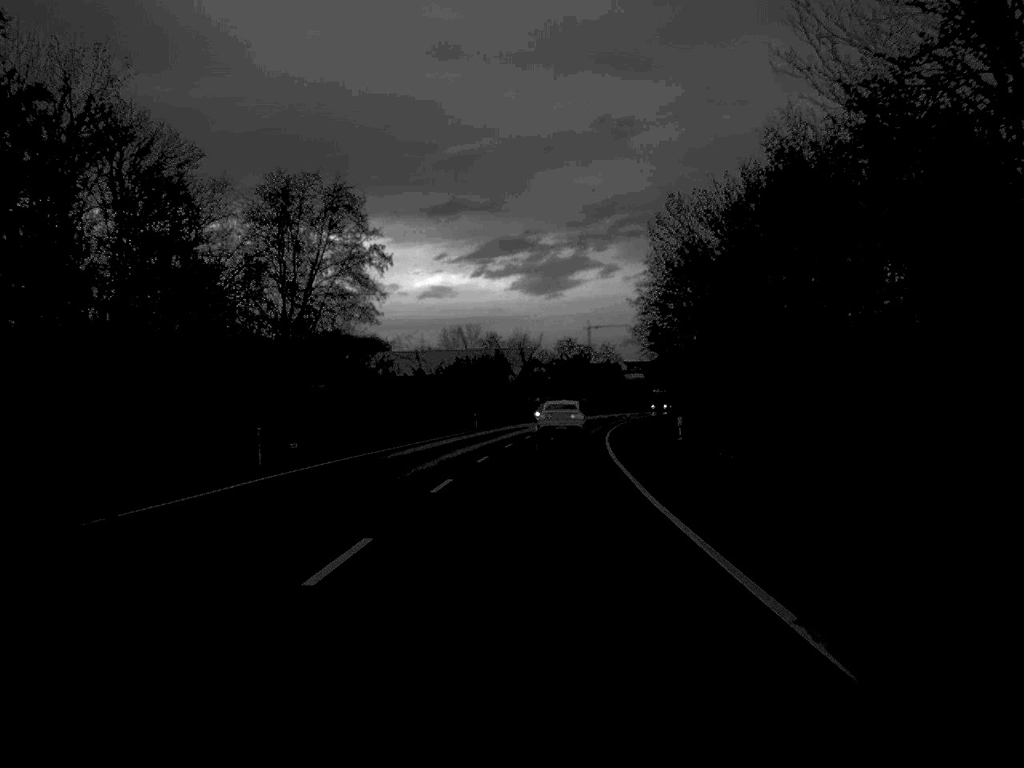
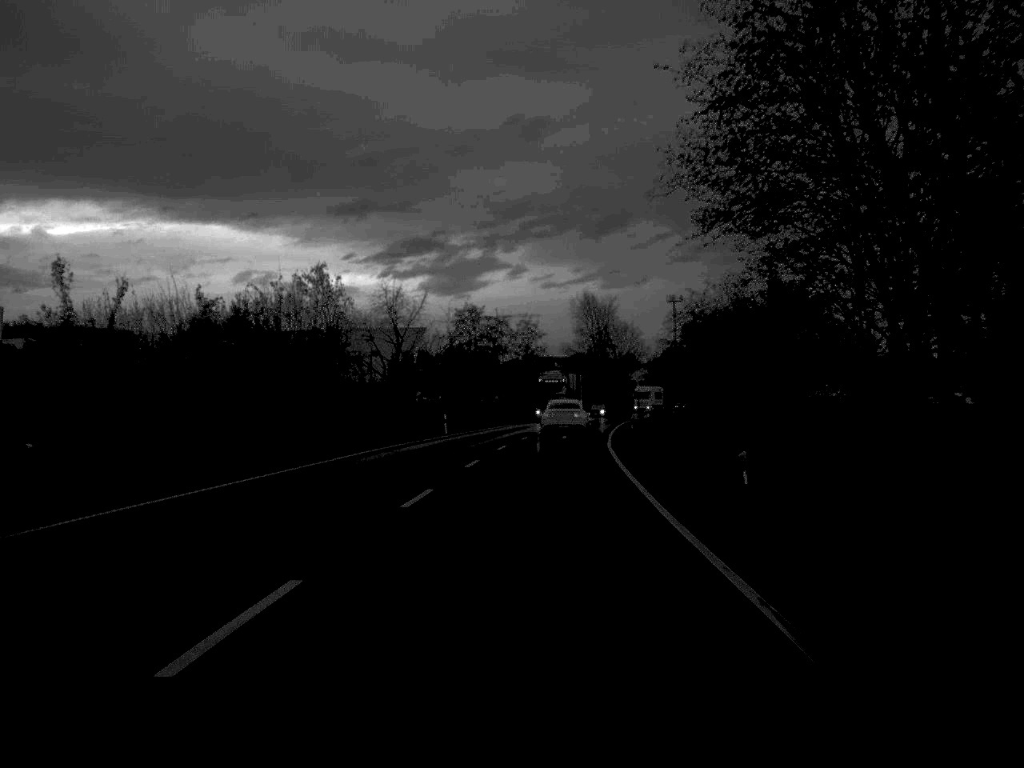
(+2.4, +63.8) m; +4°
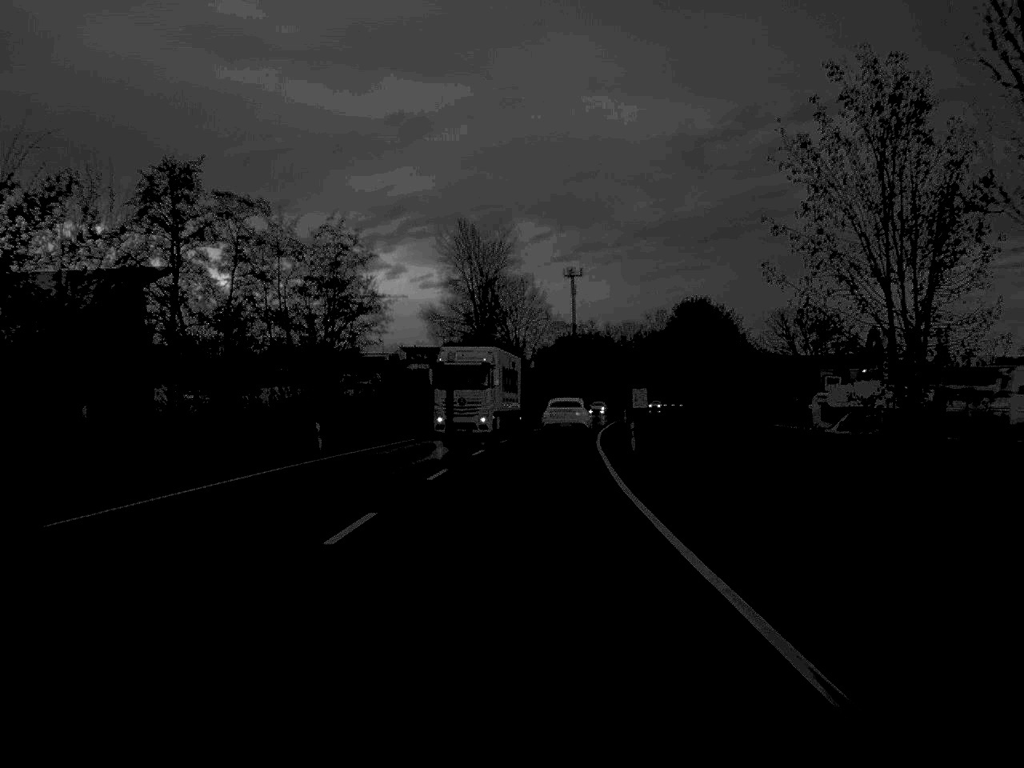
(+3.7, +77.0) m; +6°
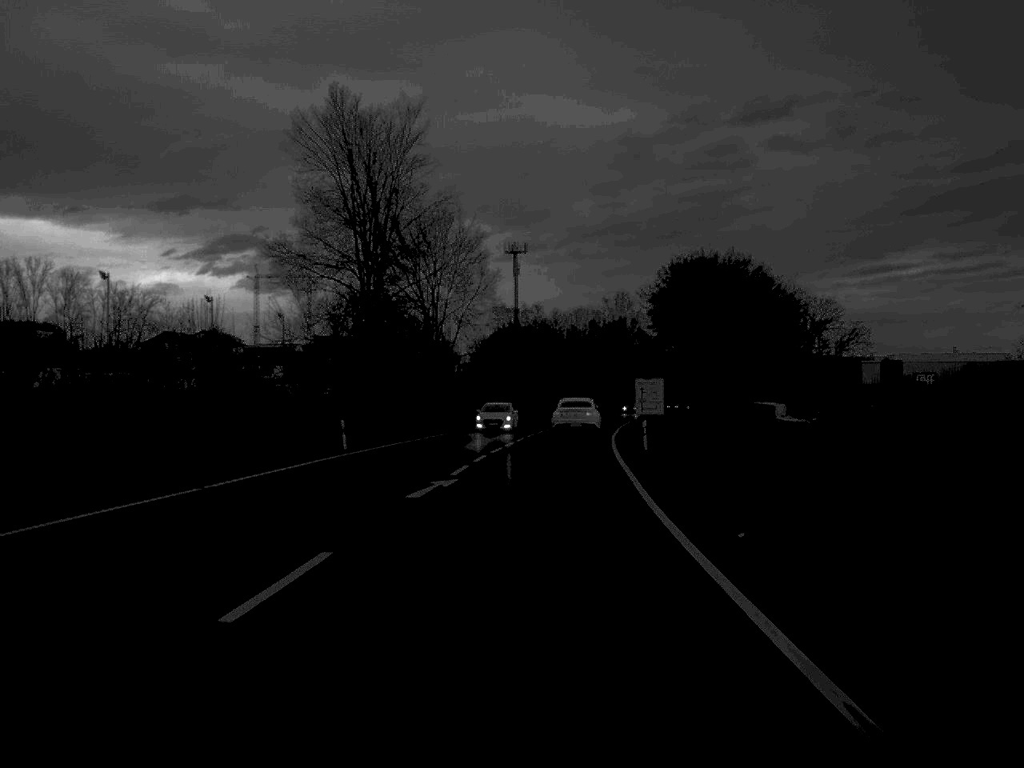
(+1.2, +49.0) m; +3°
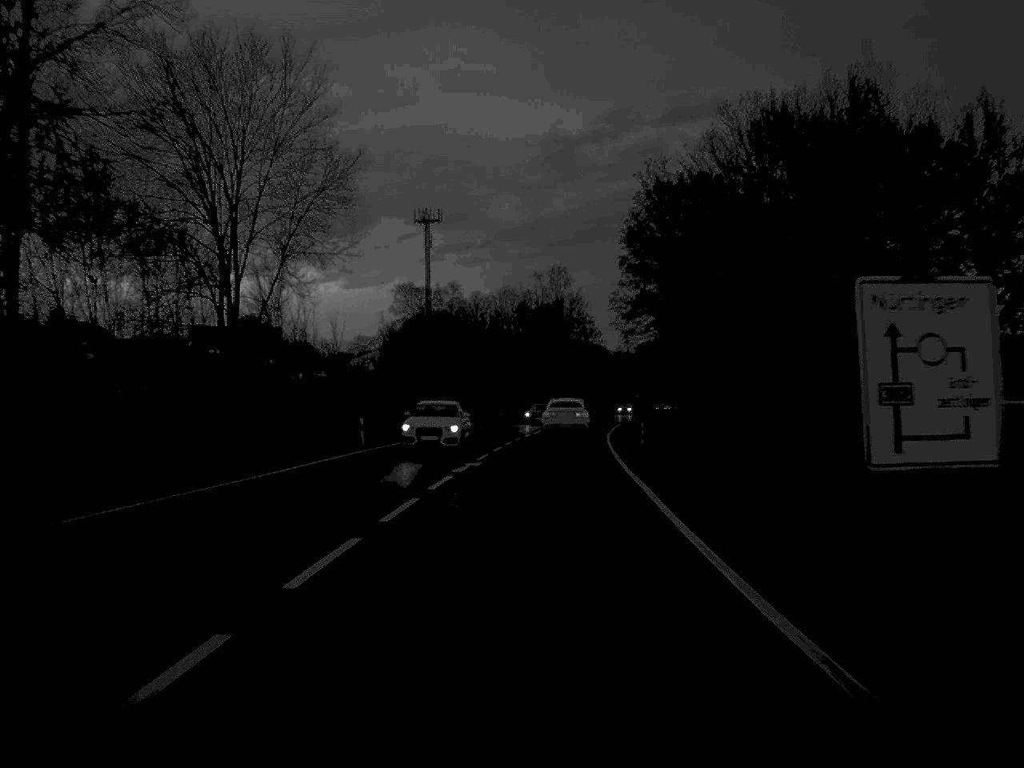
(+1.4, +46.0) m; +3°
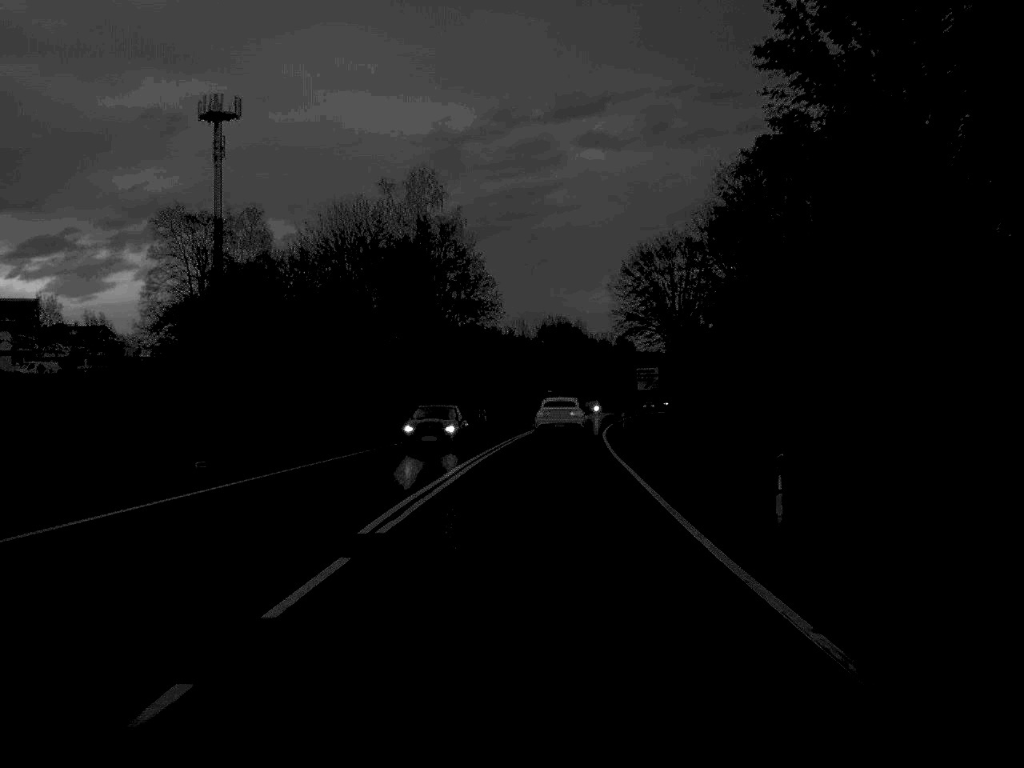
(+3.6, +78.8) m; +5°
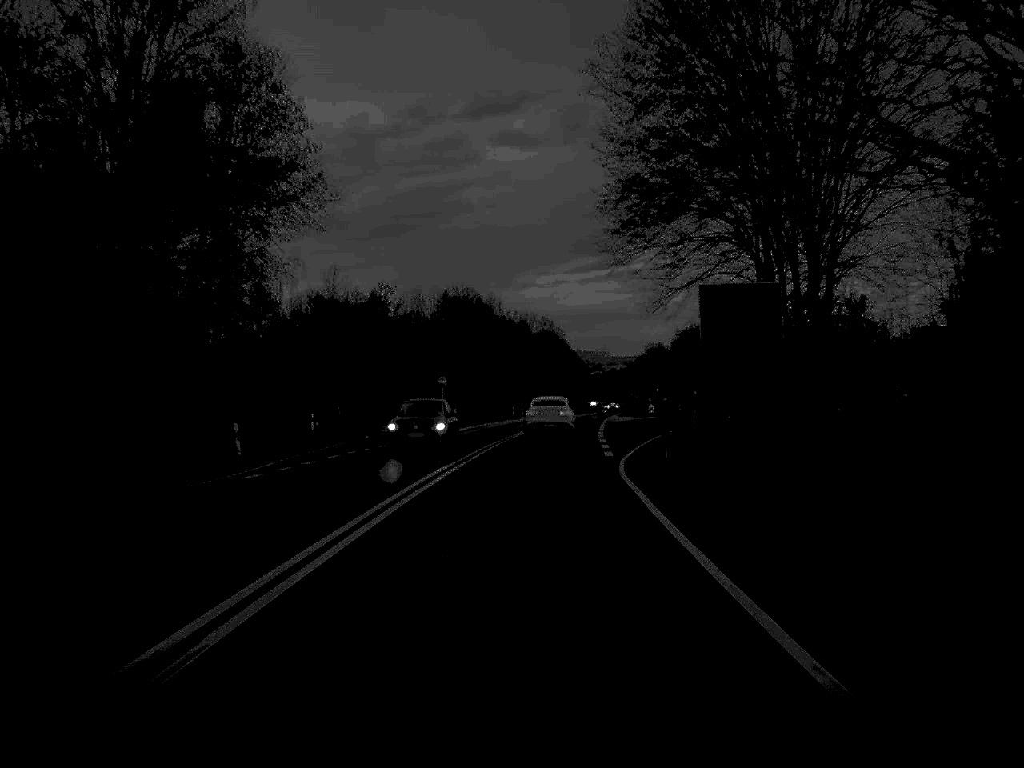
(+2.2, +63.4) m; +4°
